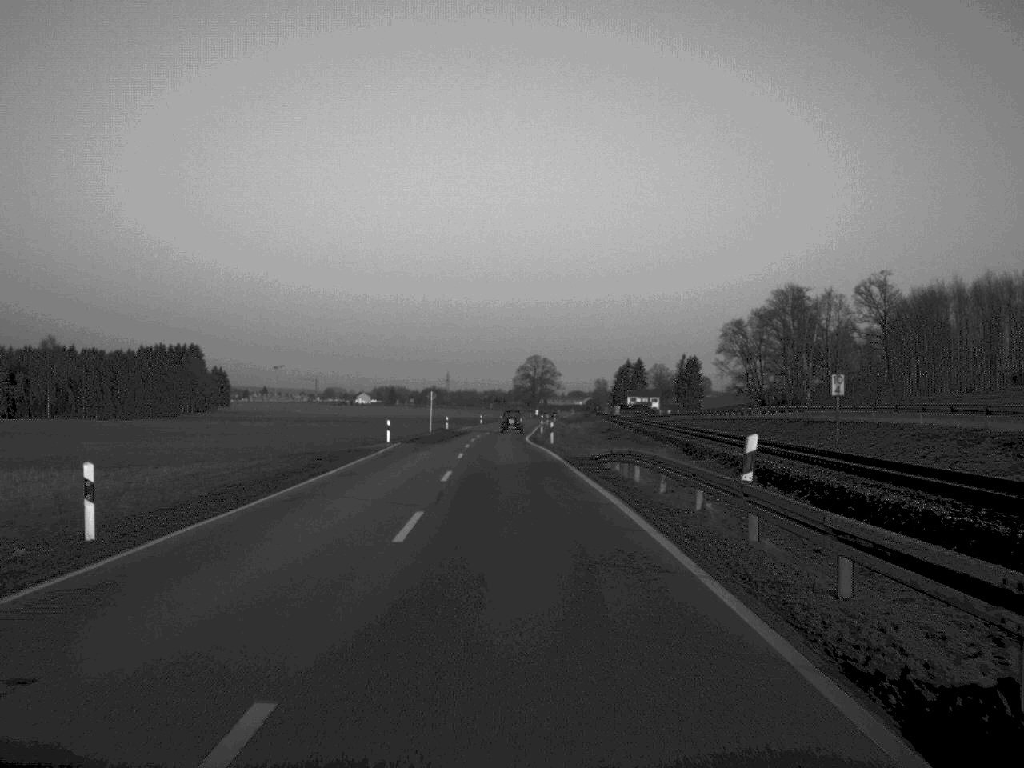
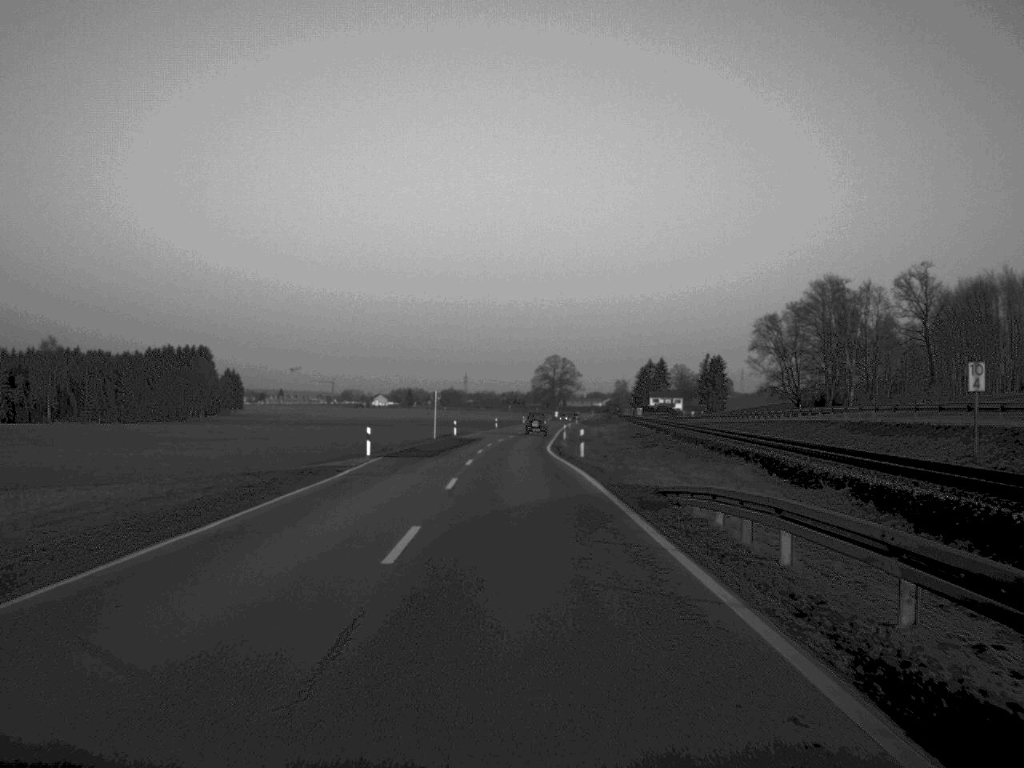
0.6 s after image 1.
(-0.1, +13.5) m; -1°
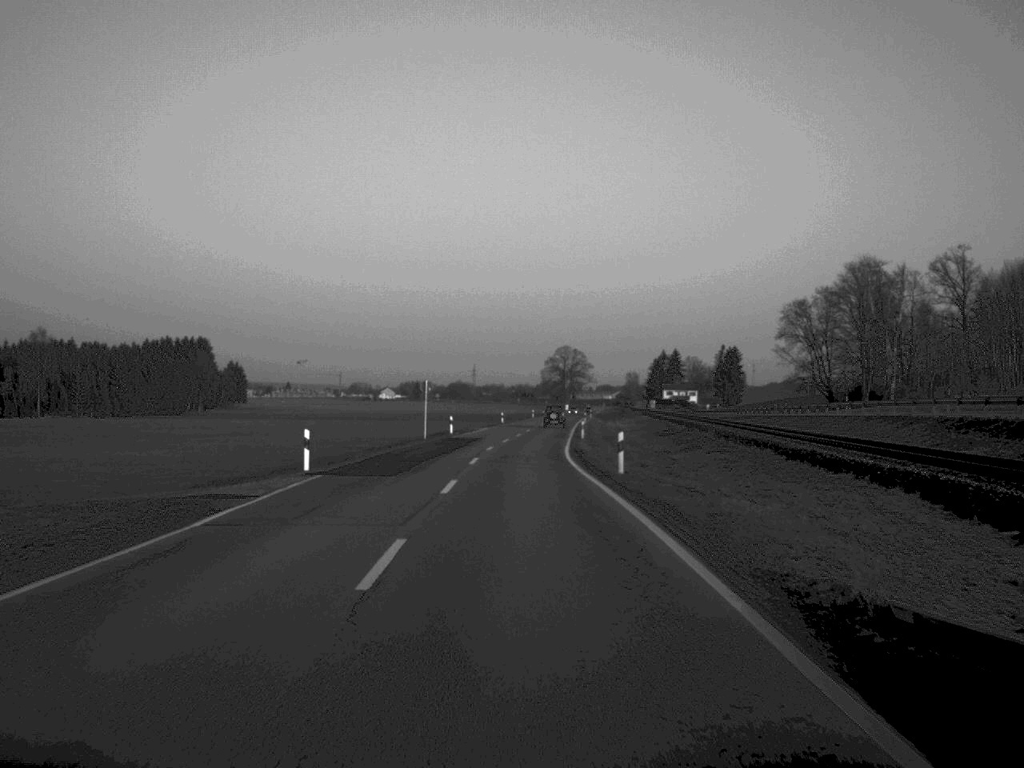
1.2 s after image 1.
(-0.1, +14.2) m; 0°
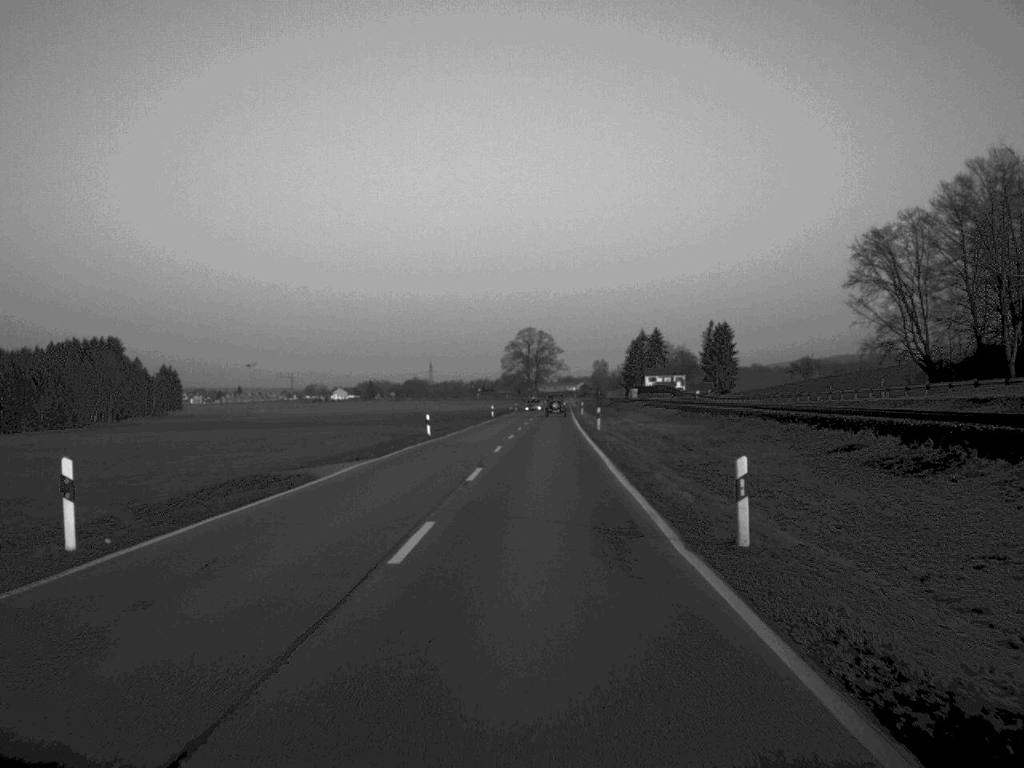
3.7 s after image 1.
(+0.5, +57.9) m; +2°
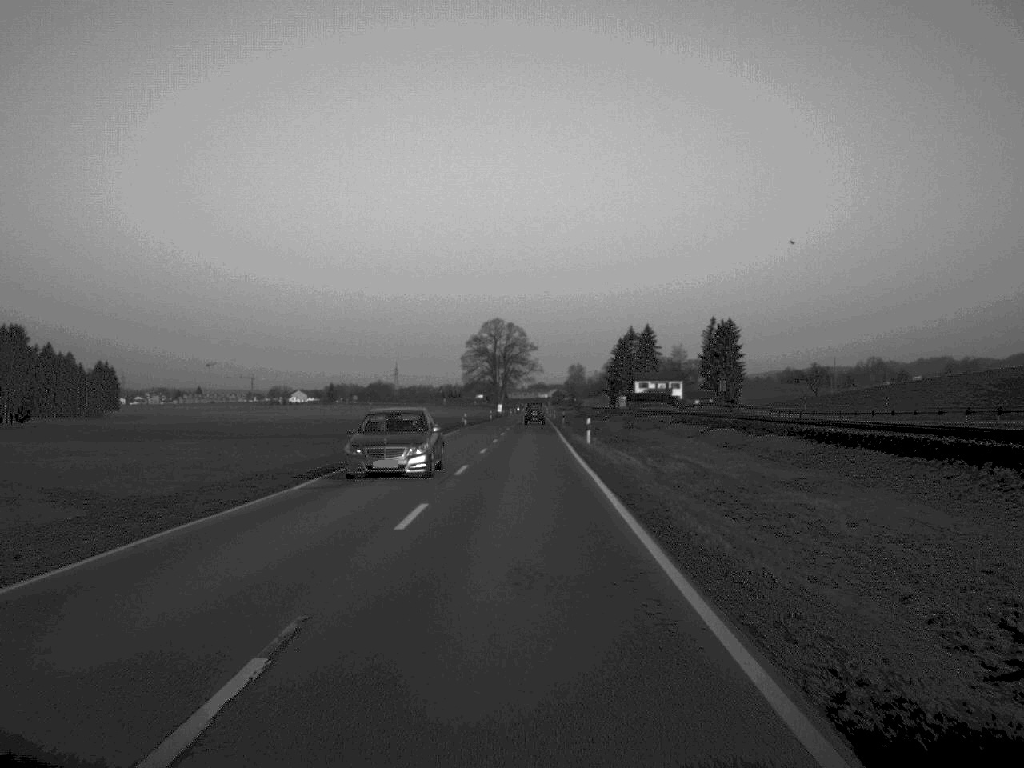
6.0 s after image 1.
(+1.1, +56.2) m; +1°
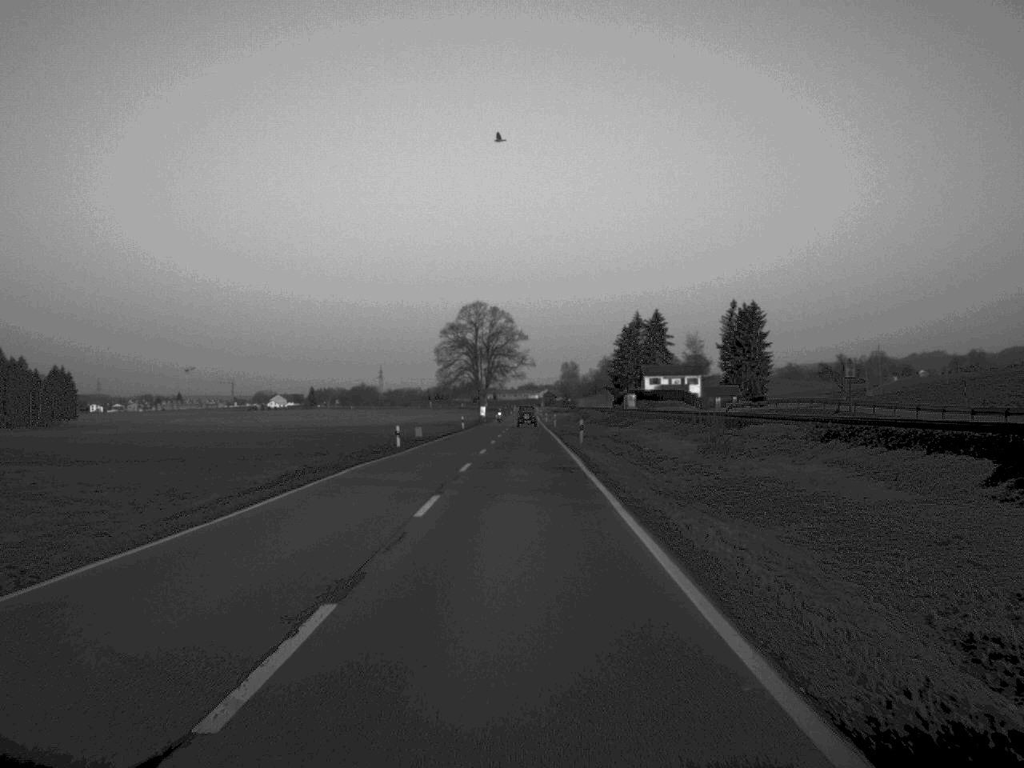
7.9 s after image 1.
(+0.2, +45.2) m; 0°
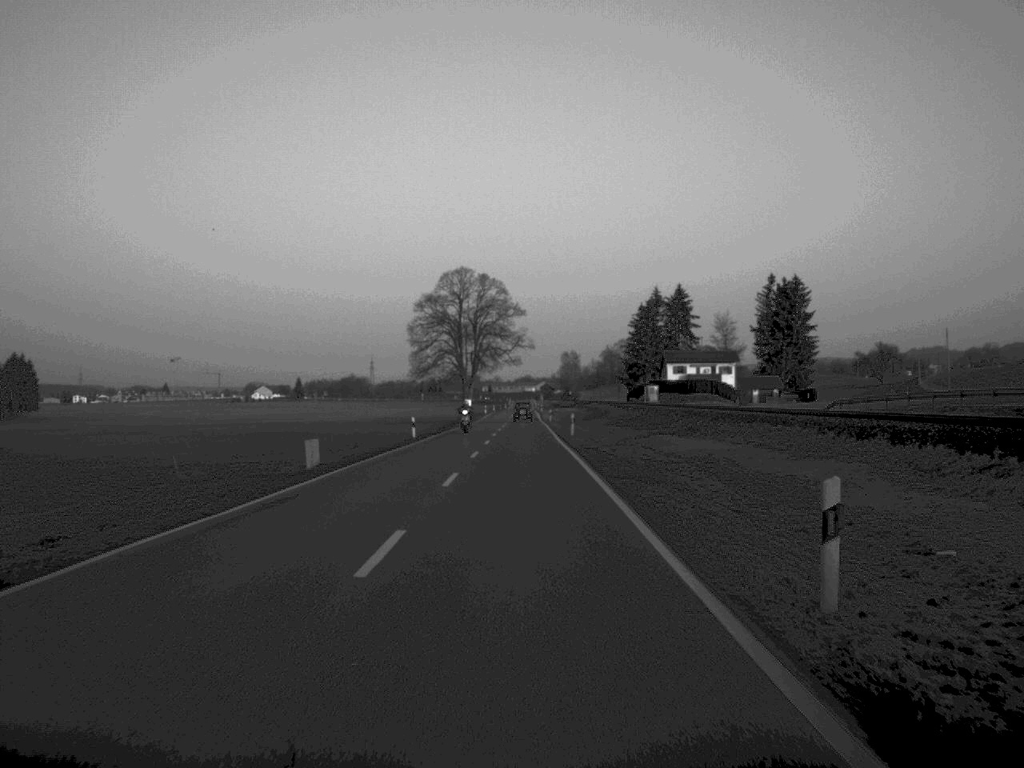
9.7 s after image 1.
(0.0, +42.5) m; 0°
